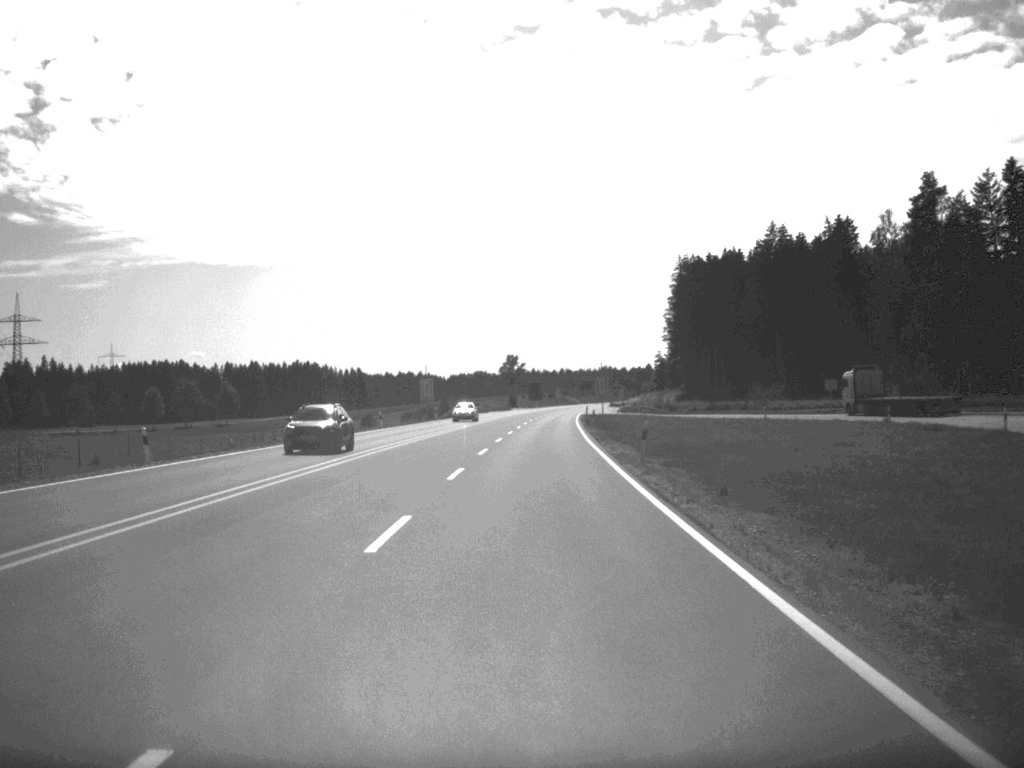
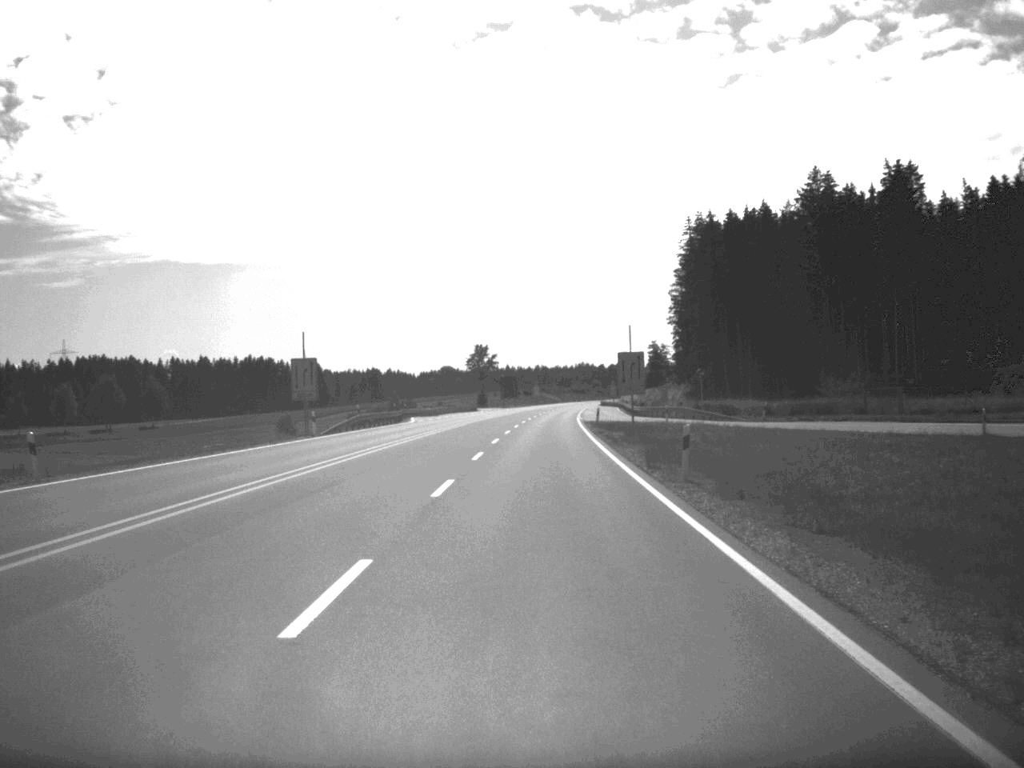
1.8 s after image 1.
(+0.5, +52.8) m; +1°
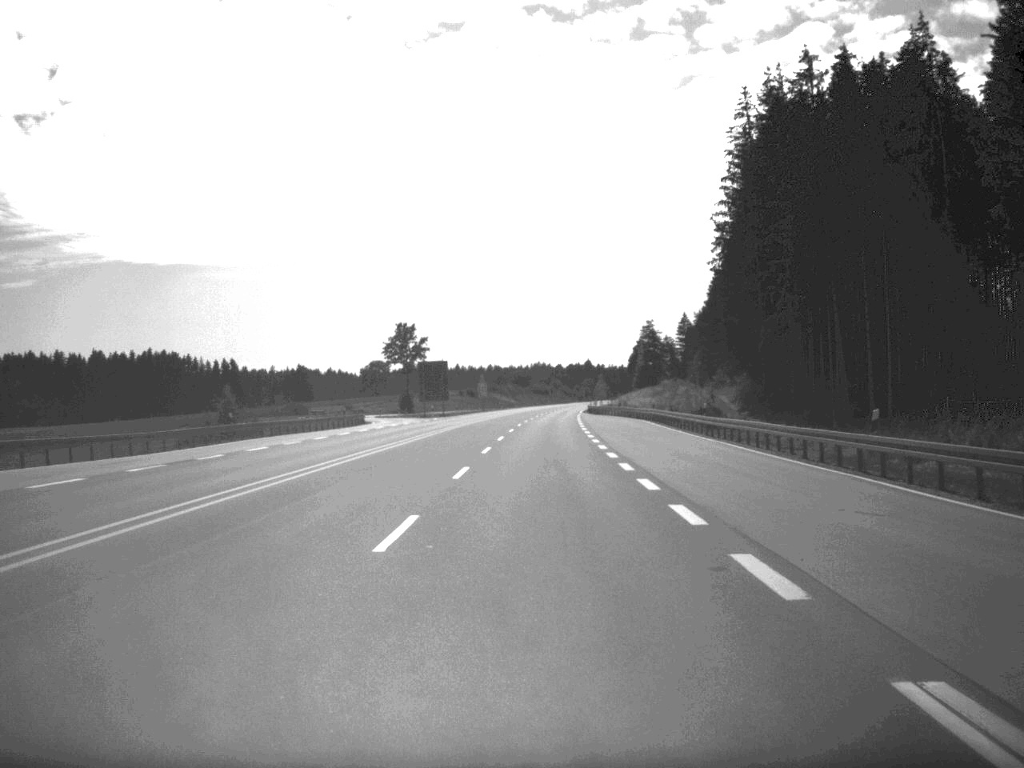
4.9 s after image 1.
(+1.5, +90.4) m; +2°
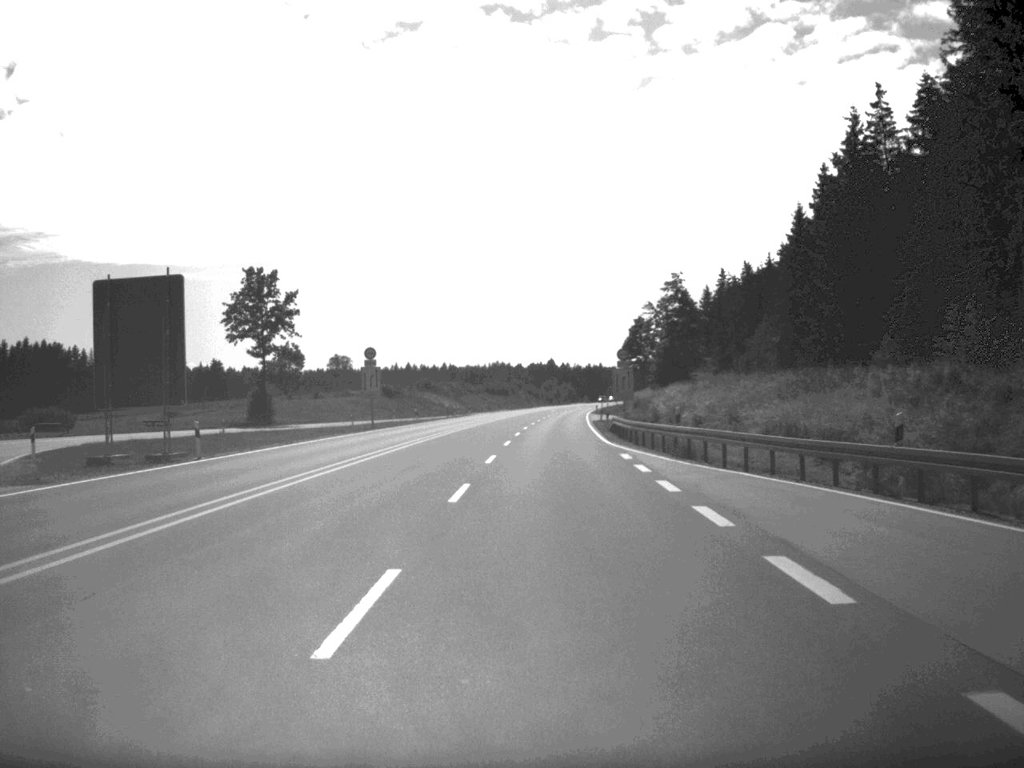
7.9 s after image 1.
(+1.2, +88.8) m; +2°
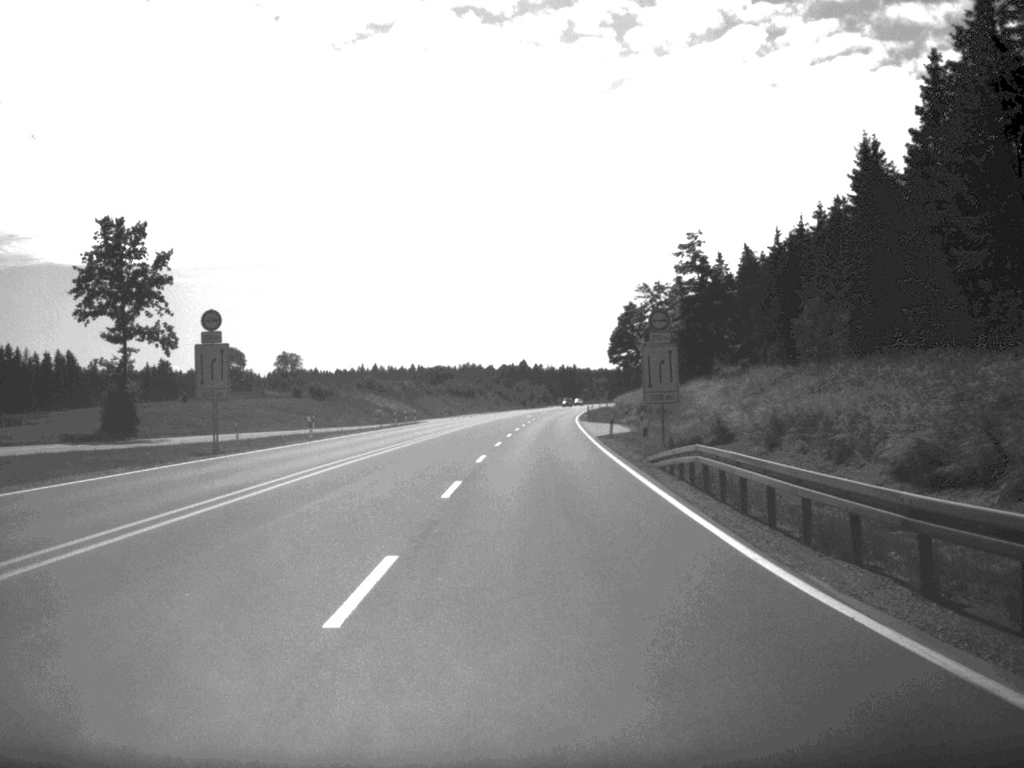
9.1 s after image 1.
(+0.4, +34.7) m; +1°
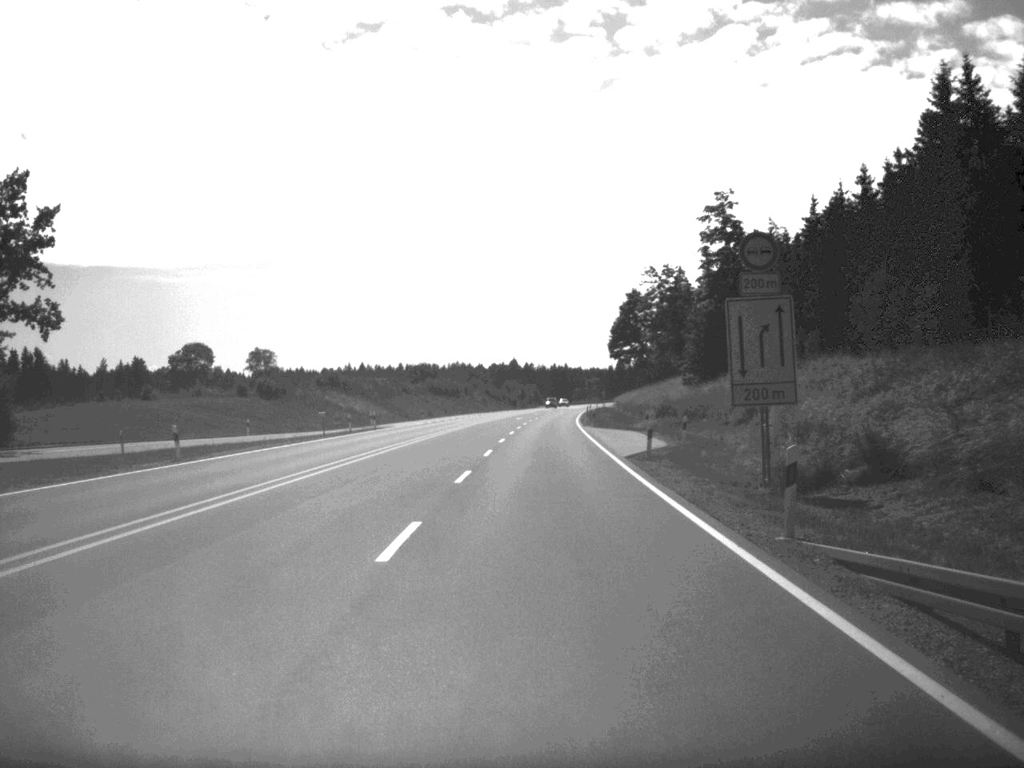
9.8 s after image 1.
(+0.1, +20.2) m; 0°
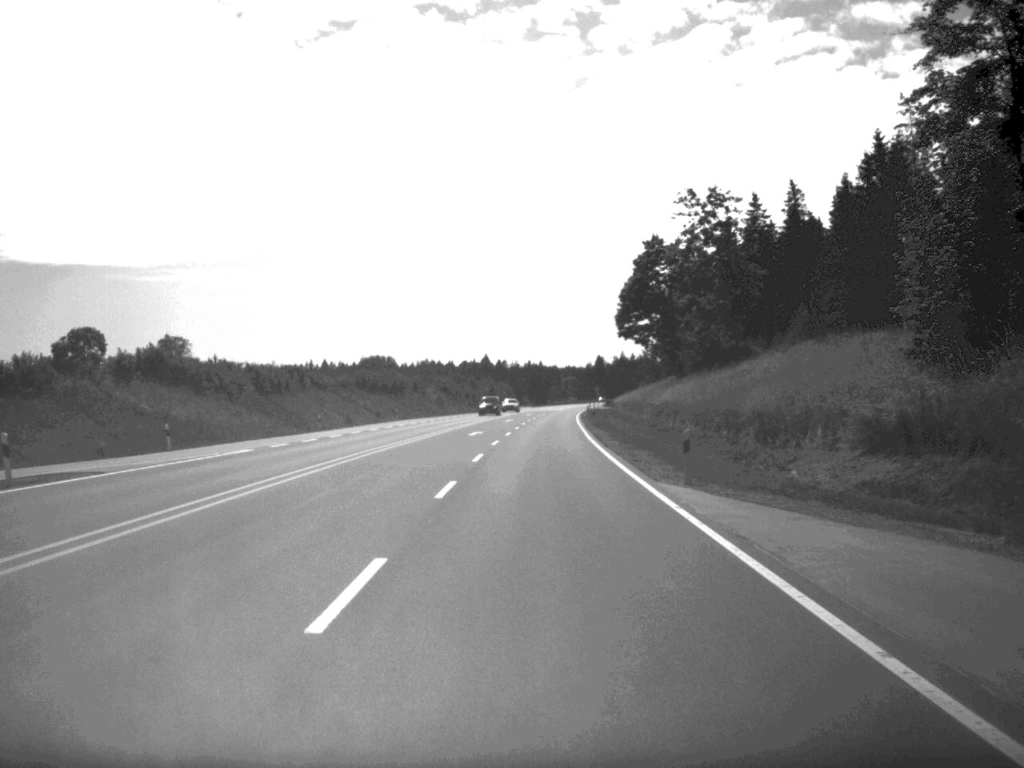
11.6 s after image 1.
(+0.5, +51.5) m; +1°
